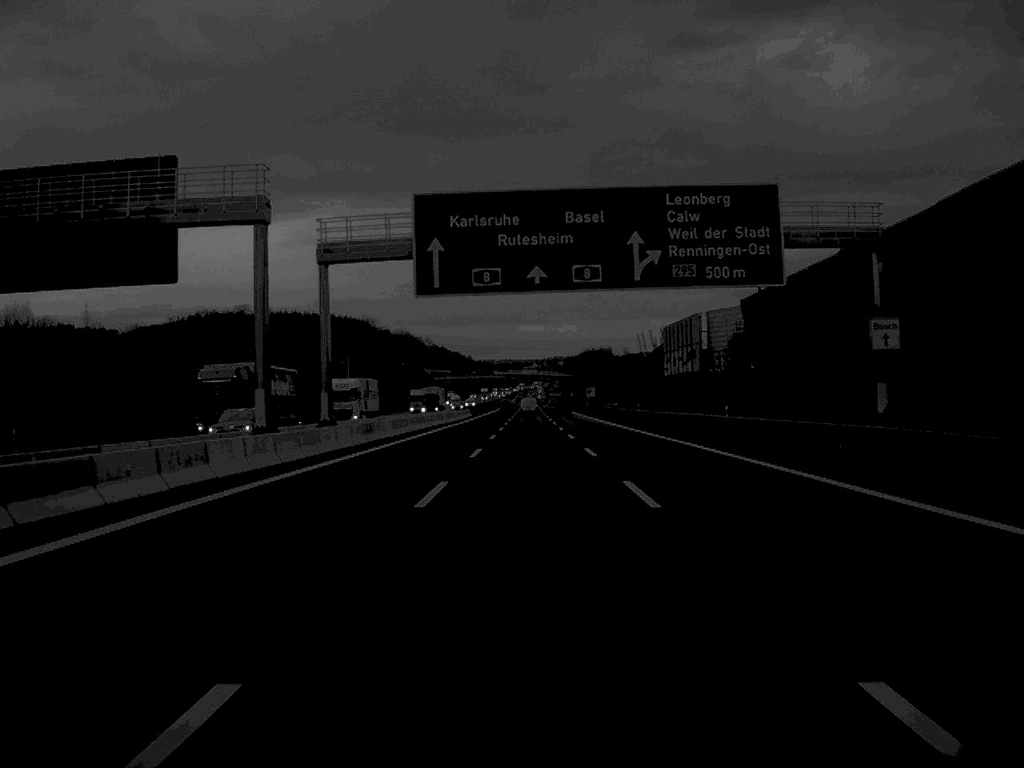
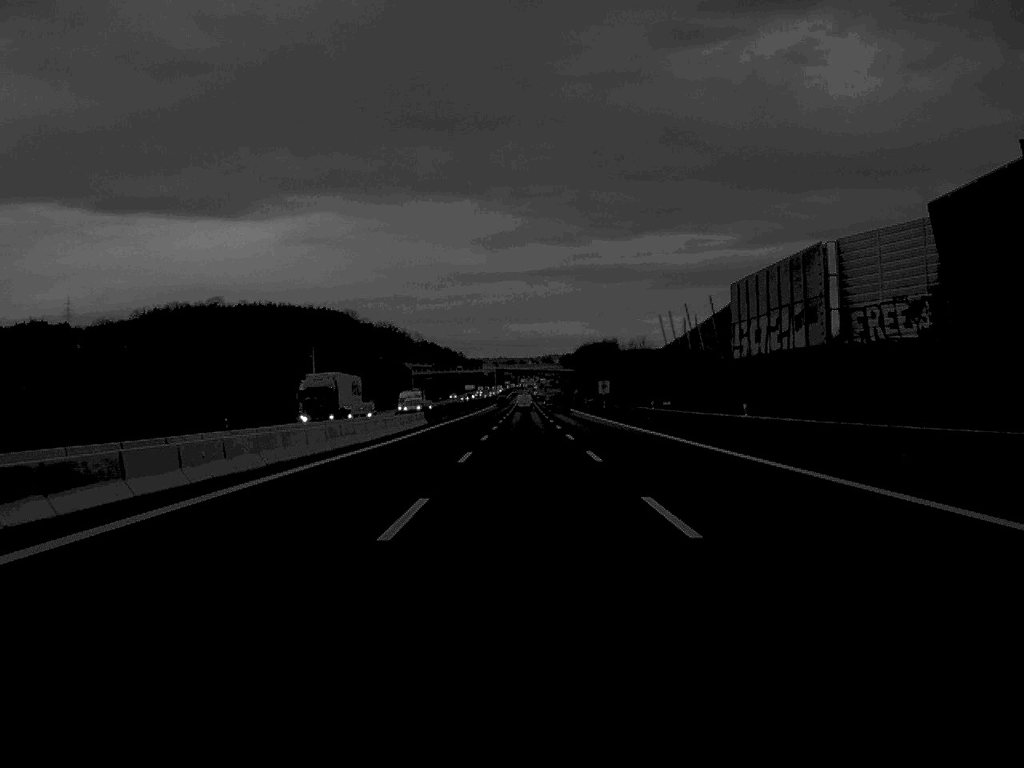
(+0.1, +58.1) m; 0°
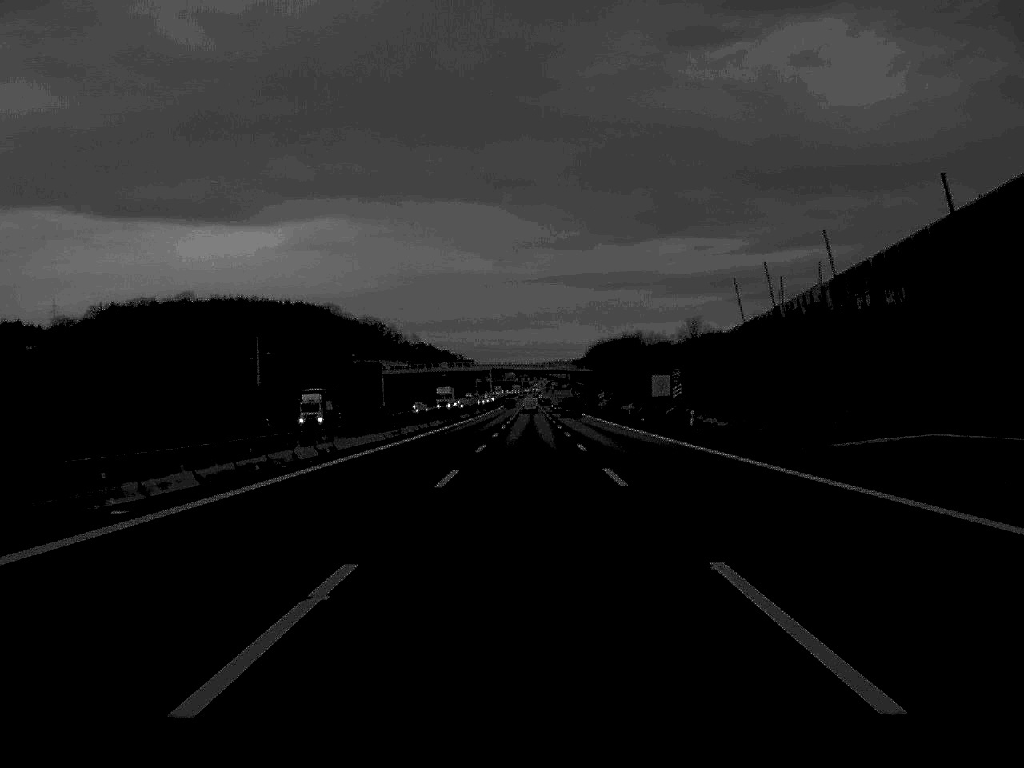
(-0.1, +79.6) m; 0°
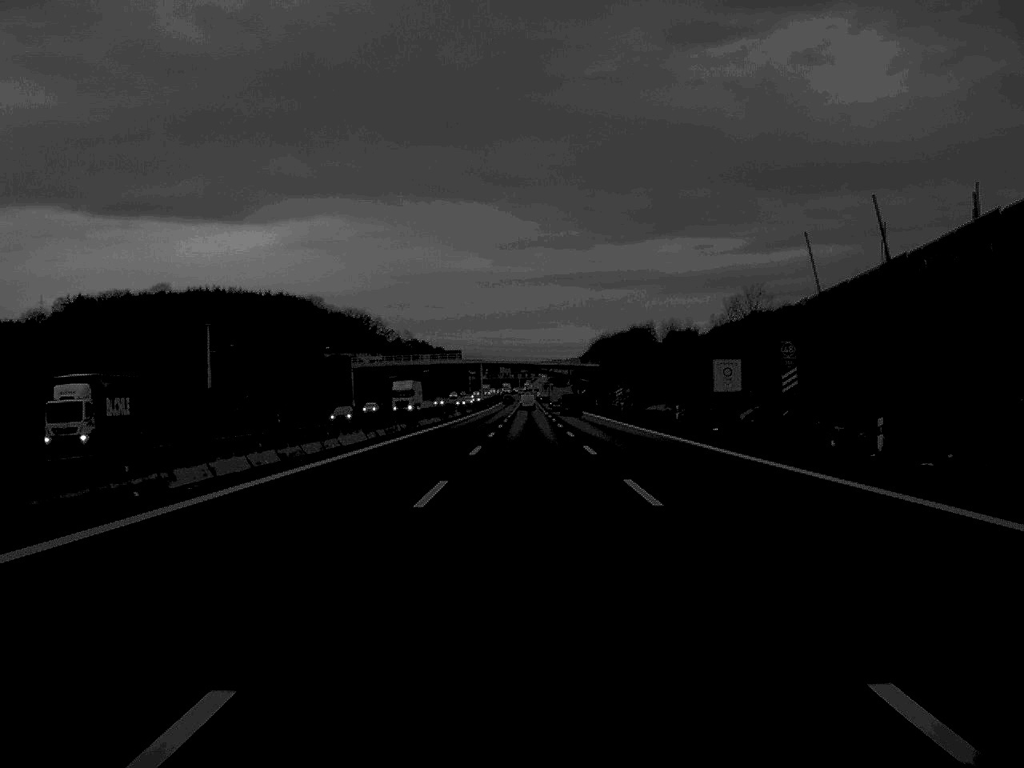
(0.0, +41.1) m; 0°
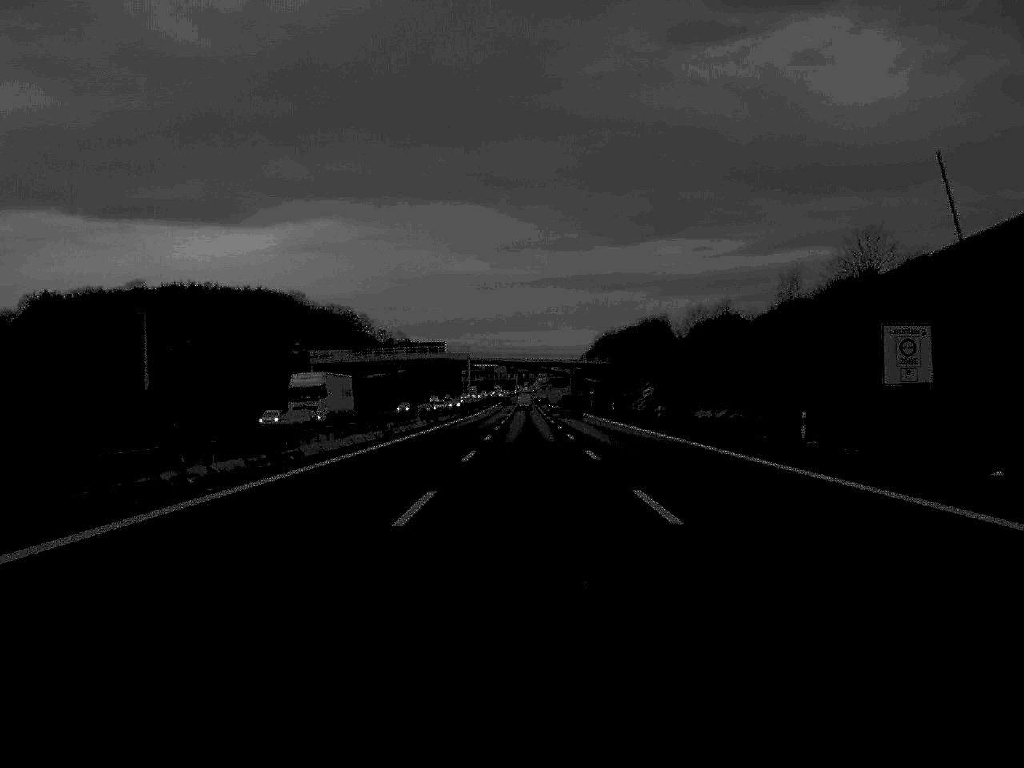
(0.0, +38.4) m; 0°
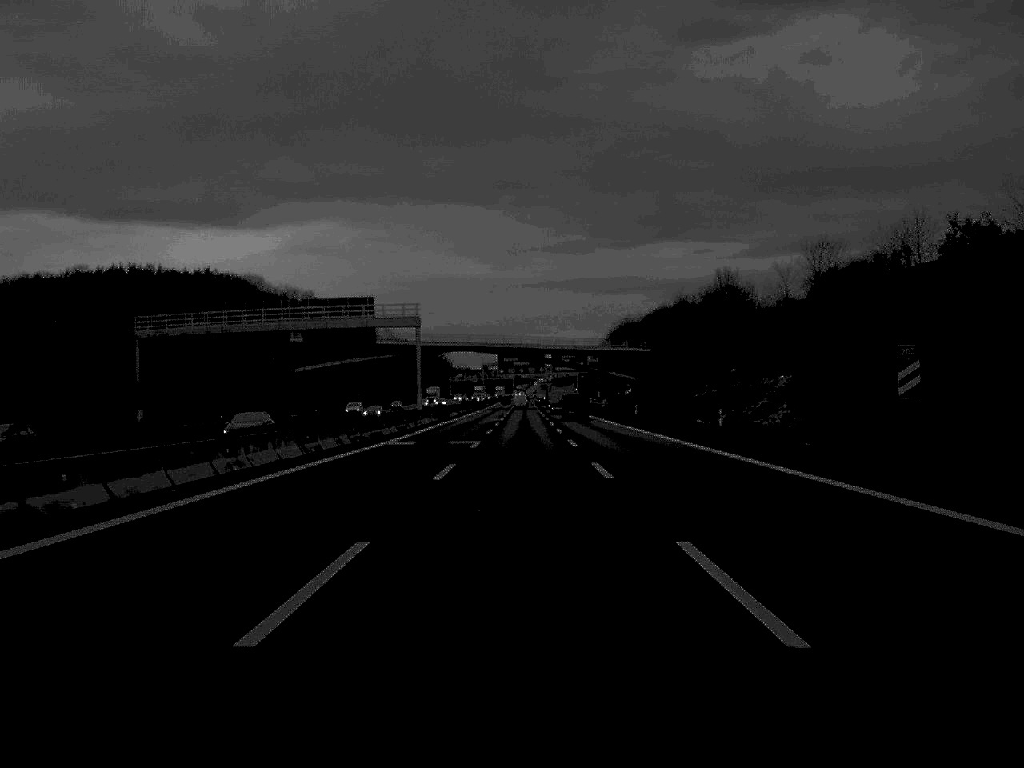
(+0.1, +79.4) m; 0°
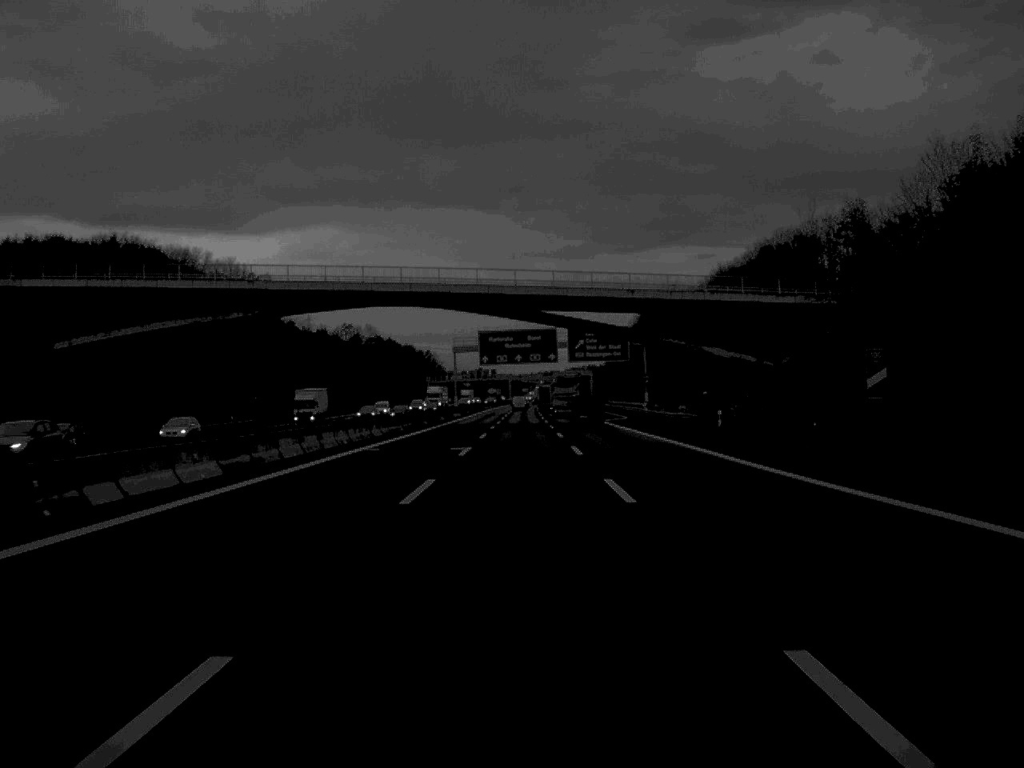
(0.0, +95.5) m; 0°
